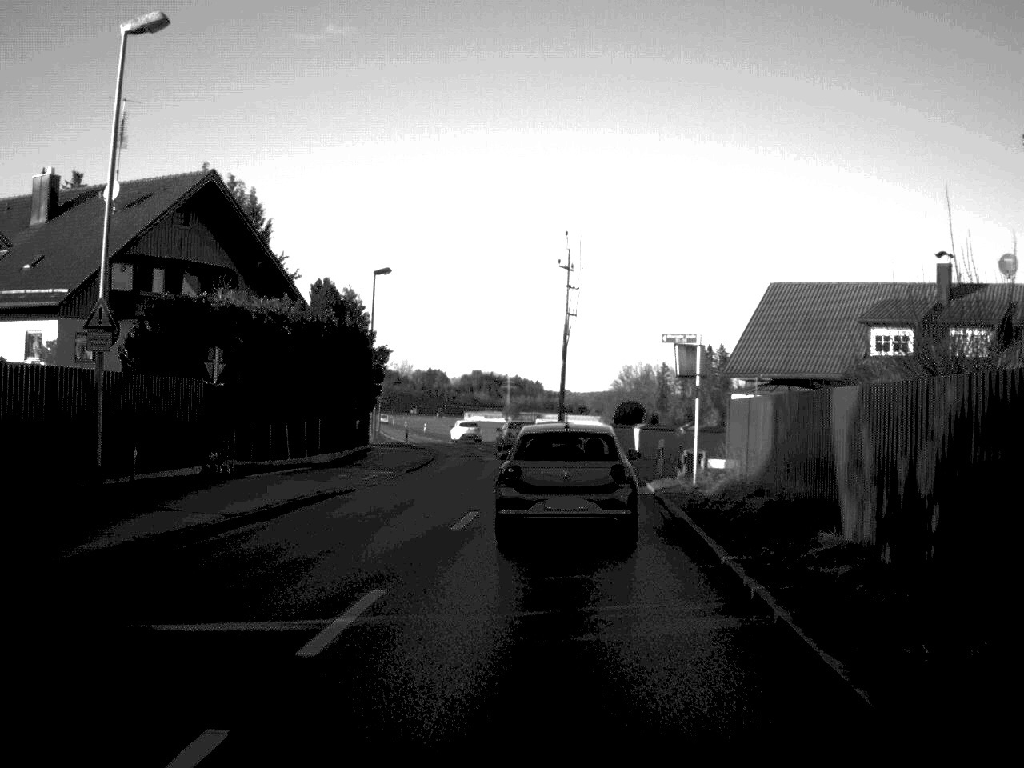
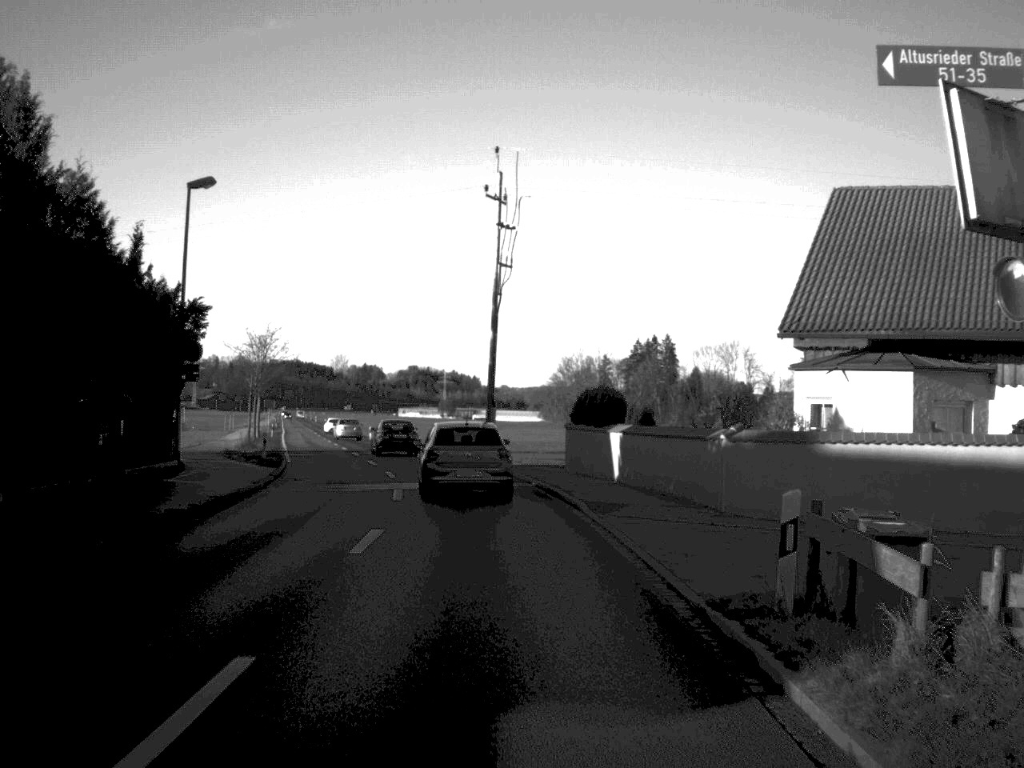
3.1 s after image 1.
(+0.8, +21.3) m; +2°
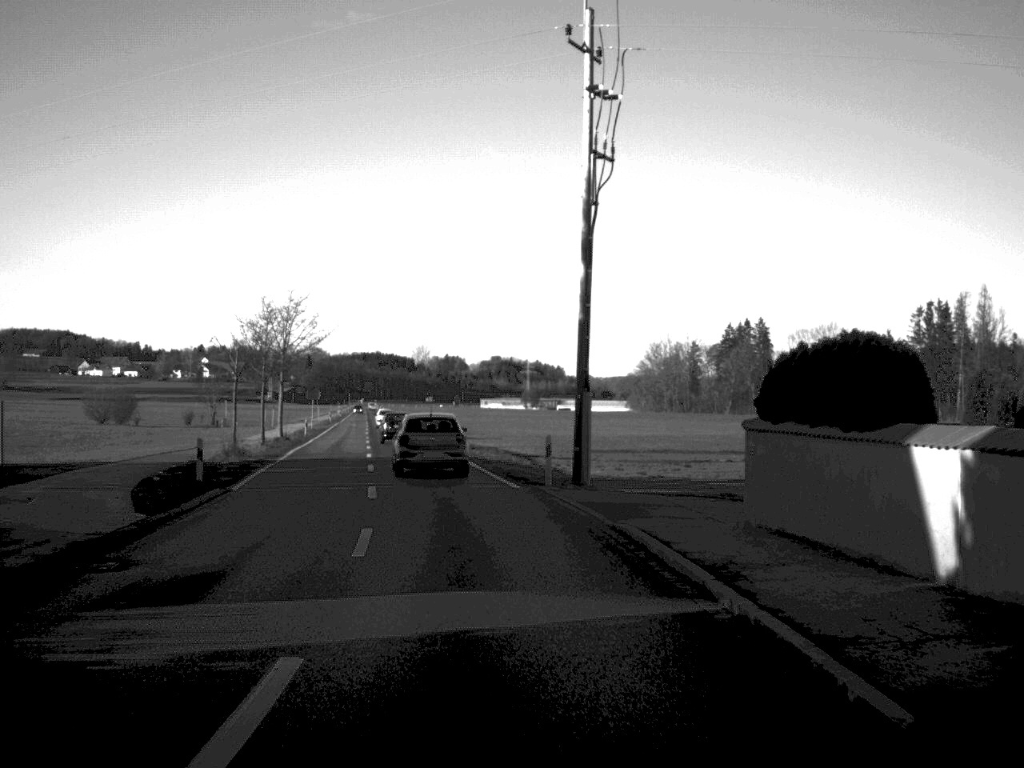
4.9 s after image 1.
(-0.6, +18.7) m; -4°
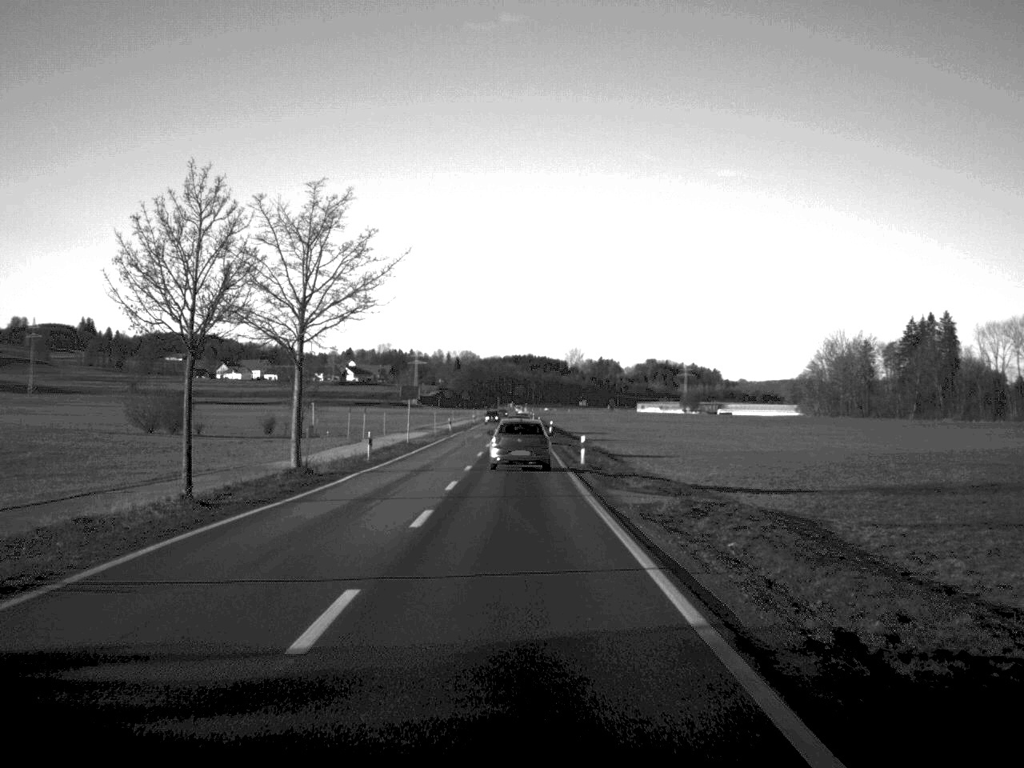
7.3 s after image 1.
(-2.4, +32.6) m; -7°
